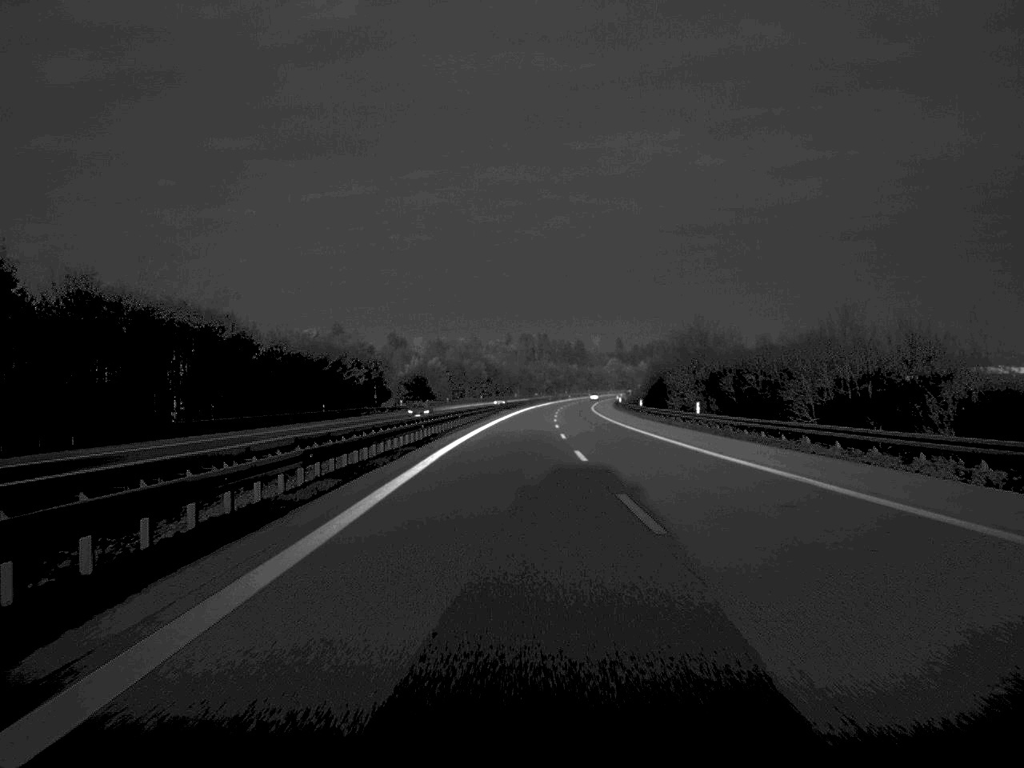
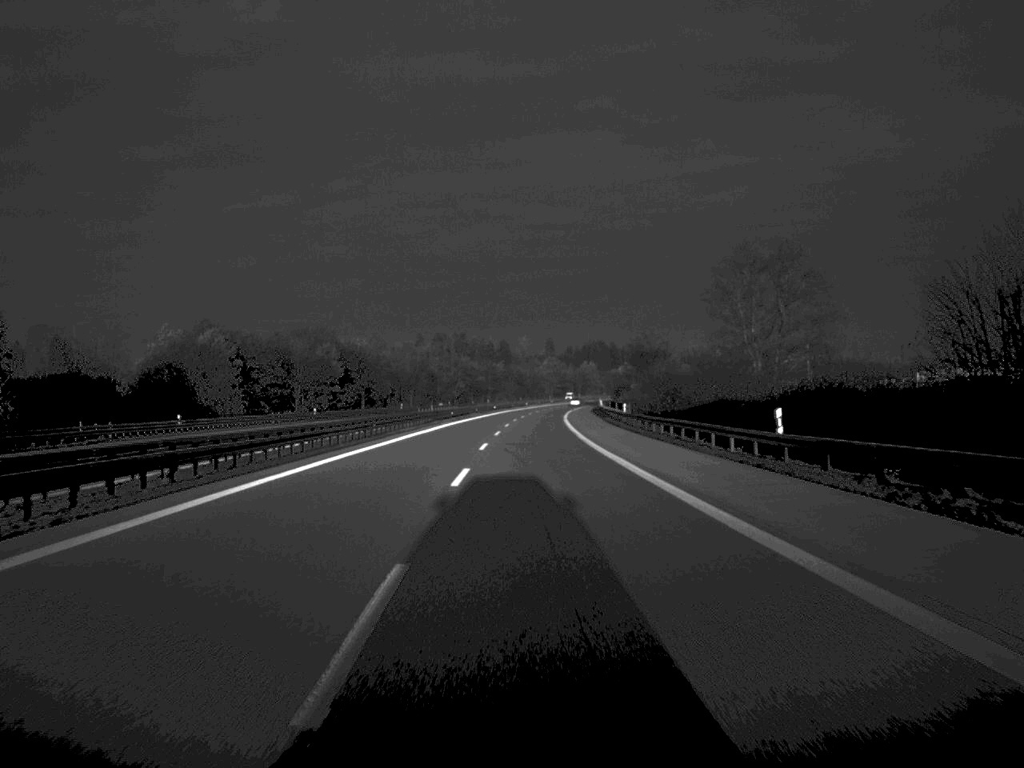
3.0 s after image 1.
(+4.2, +133.5) m; +3°
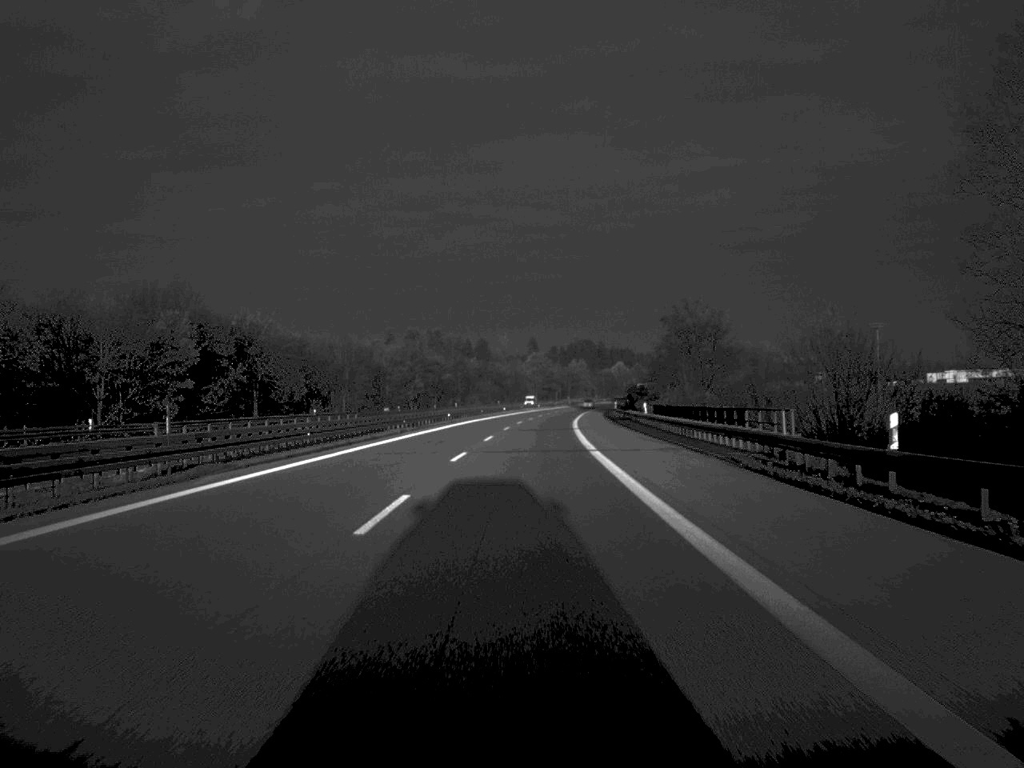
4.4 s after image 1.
(+0.5, +63.1) m; +1°
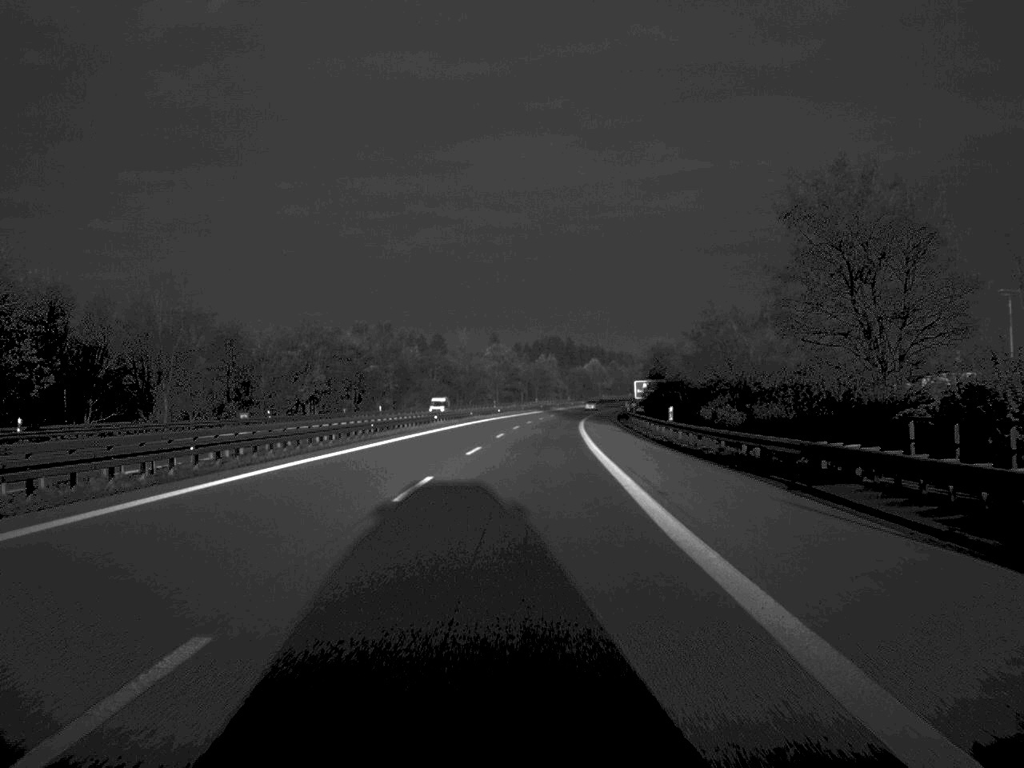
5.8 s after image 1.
(+0.9, +66.1) m; +2°
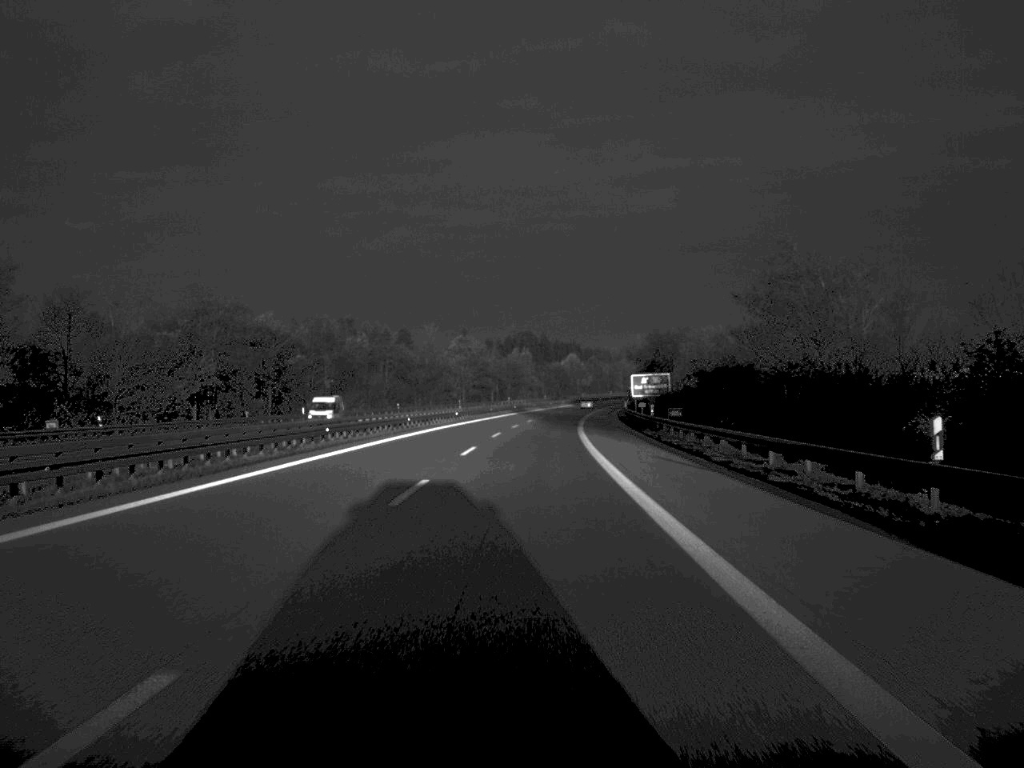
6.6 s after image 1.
(+0.4, +36.1) m; +1°
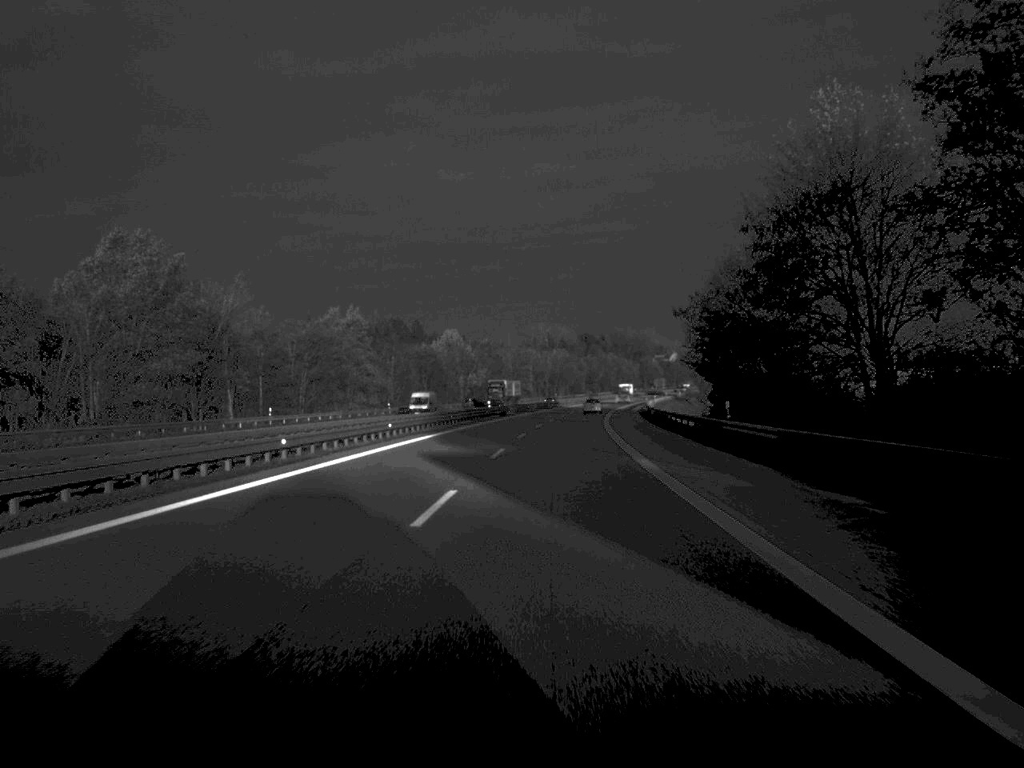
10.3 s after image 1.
(+7.3, +163.7) m; +5°
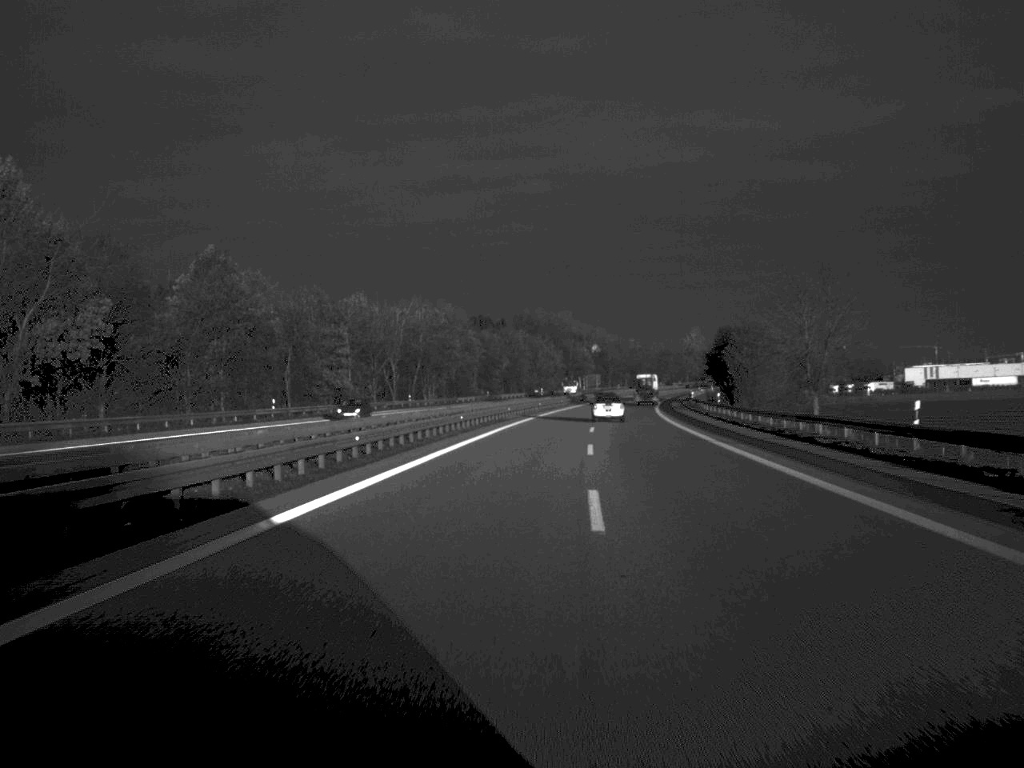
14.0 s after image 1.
(+7.8, +161.7) m; +5°
